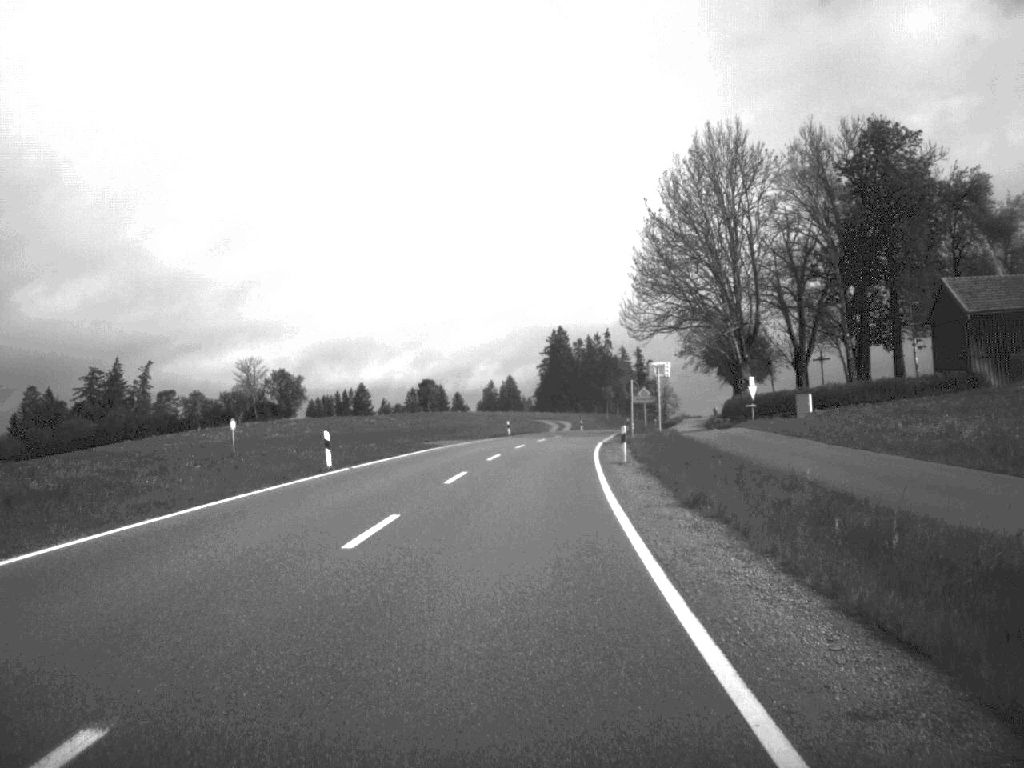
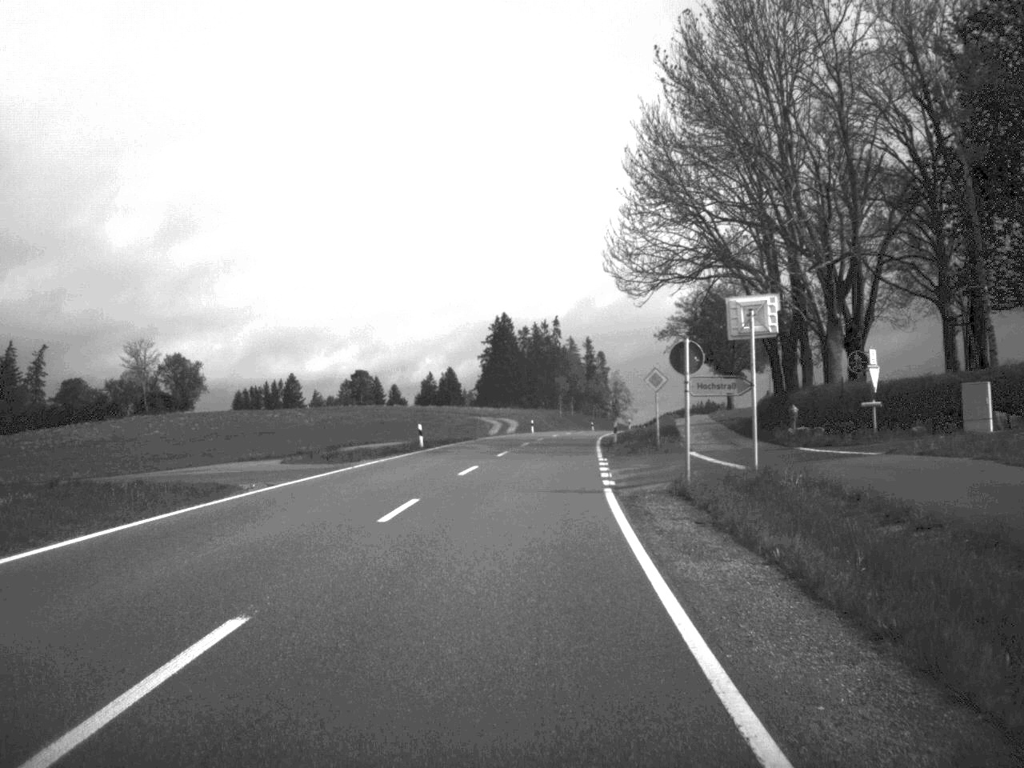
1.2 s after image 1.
(+0.7, +32.1) m; +2°
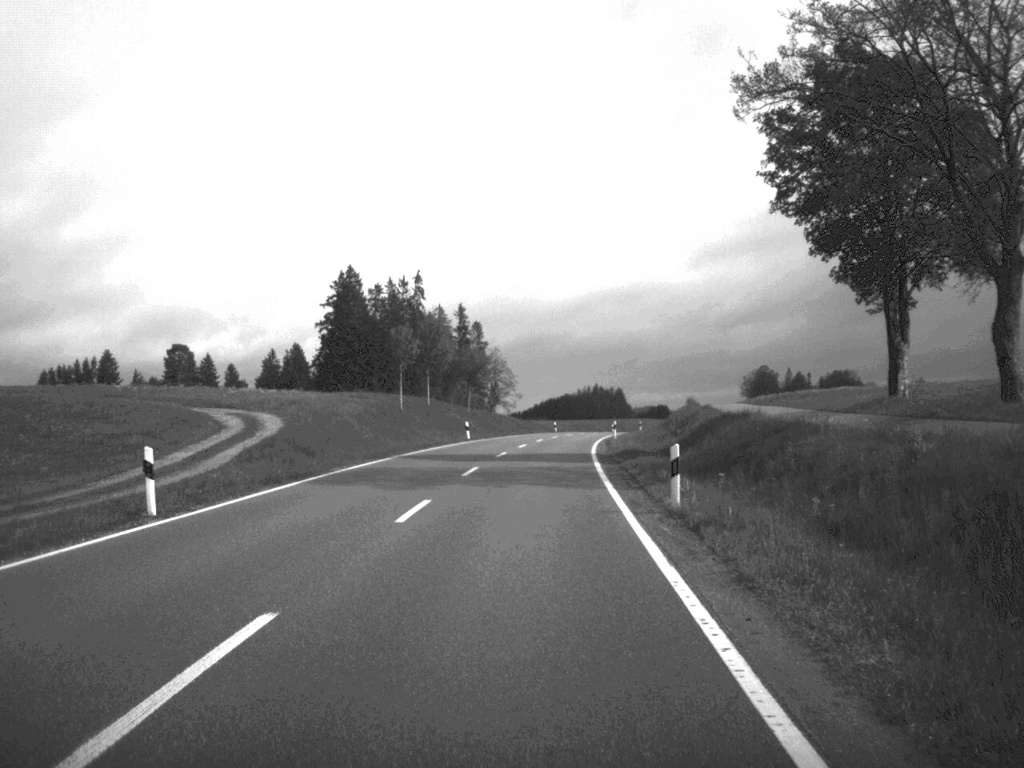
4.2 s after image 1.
(+3.9, +81.7) m; +6°
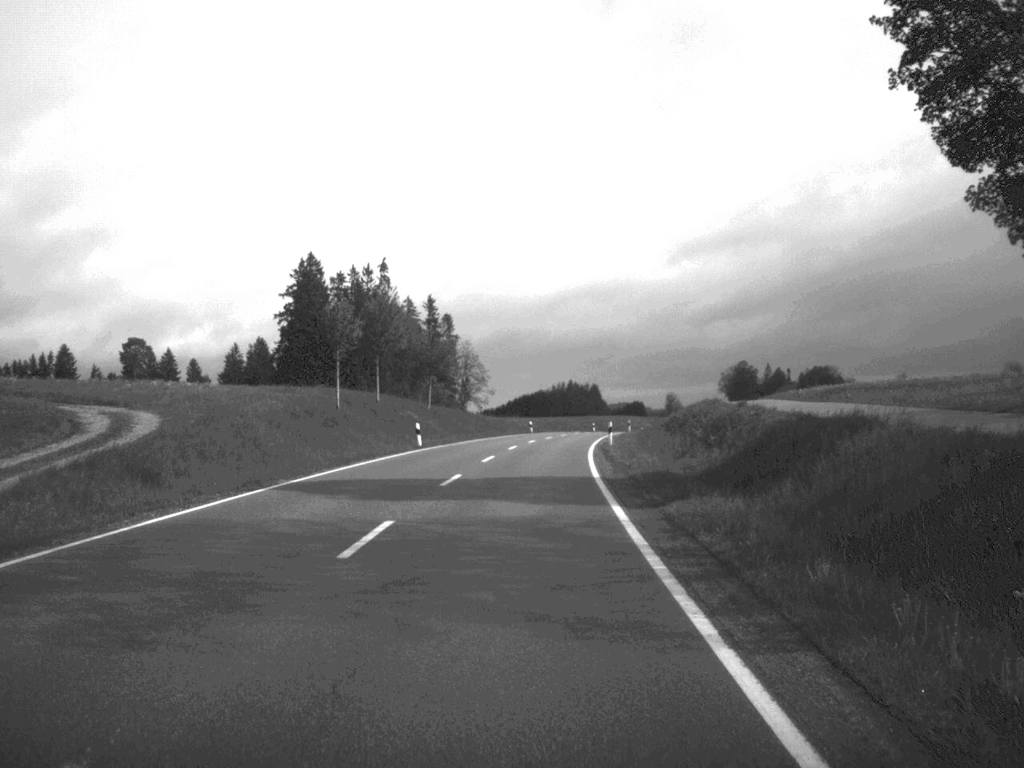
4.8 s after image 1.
(+0.2, +15.8) m; +1°
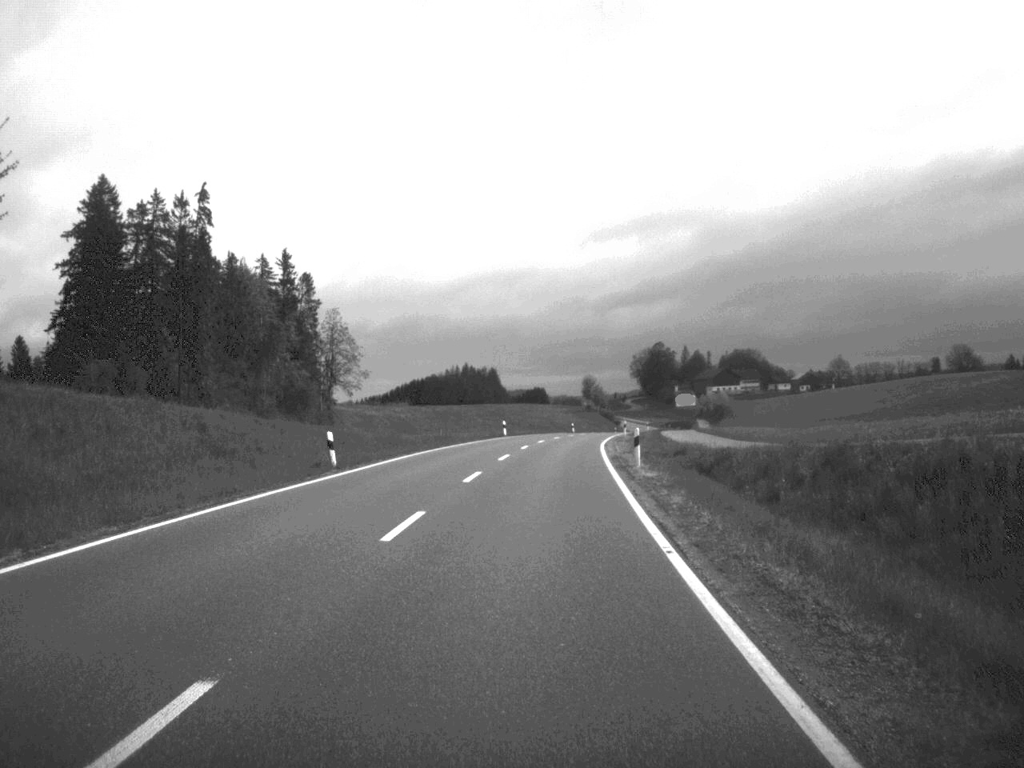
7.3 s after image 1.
(+2.5, +68.7) m; +4°
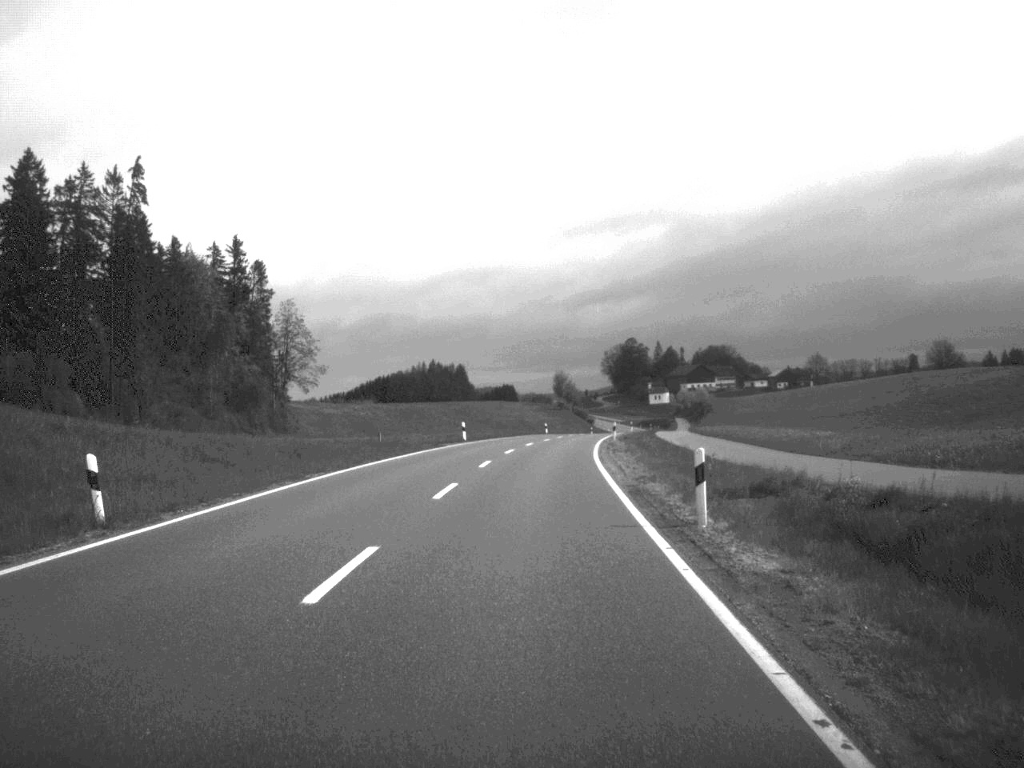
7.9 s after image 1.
(+0.2, +16.4) m; +1°
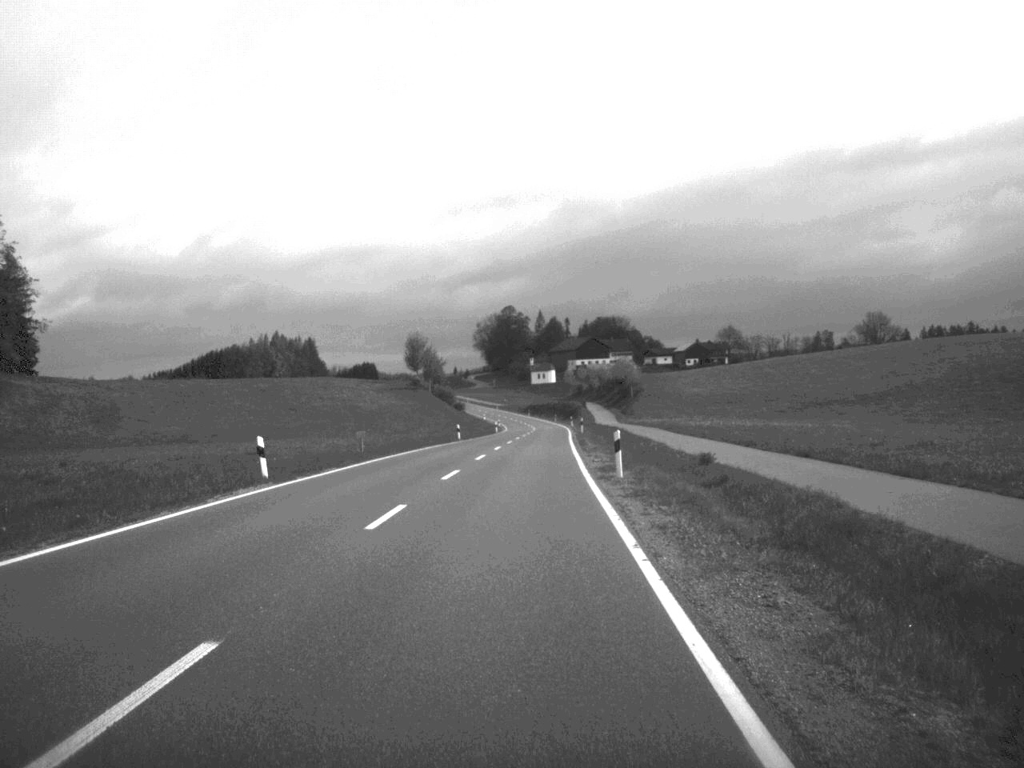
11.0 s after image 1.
(+4.5, +87.4) m; +6°
